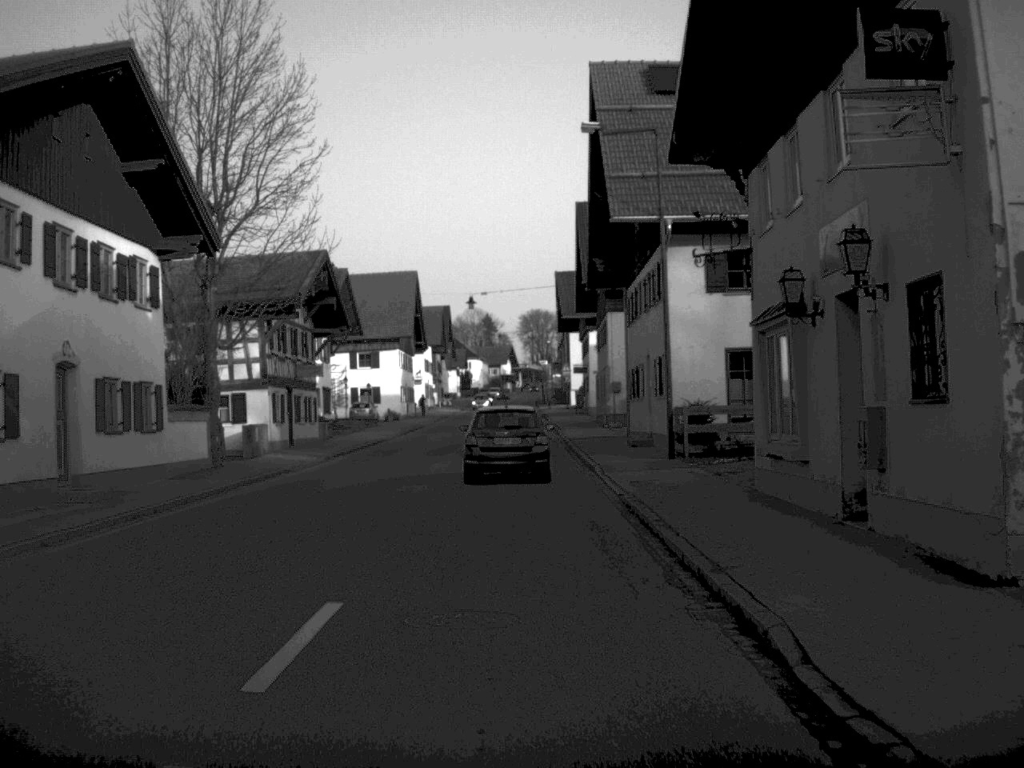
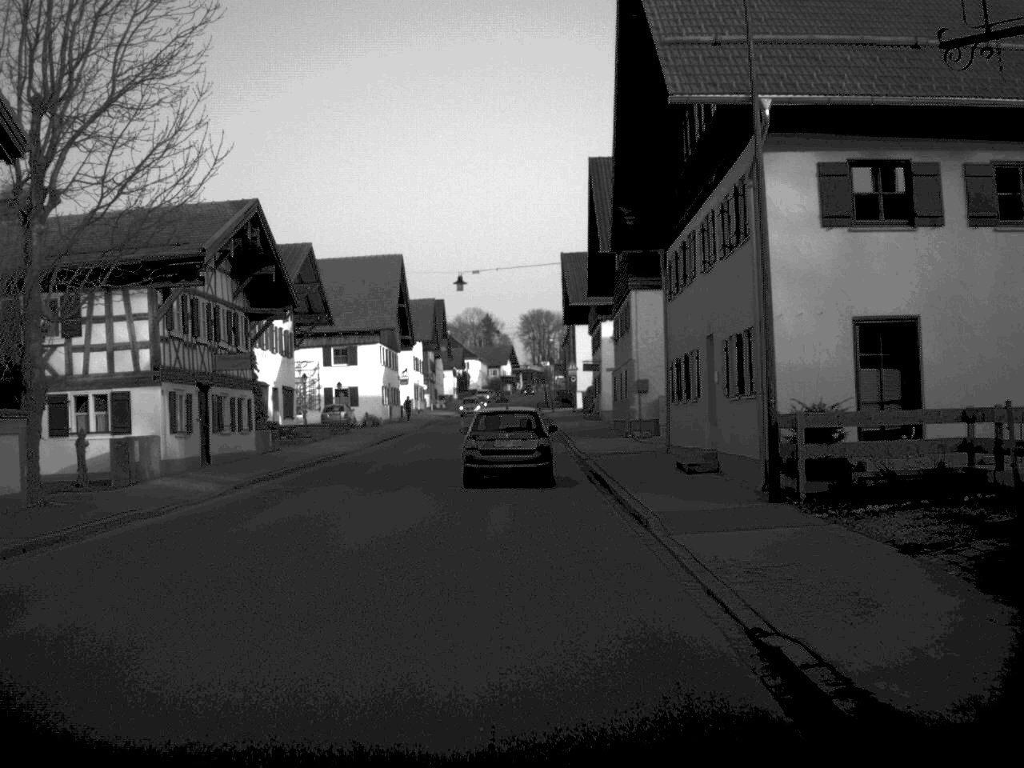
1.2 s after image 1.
(0.0, +12.0) m; 0°
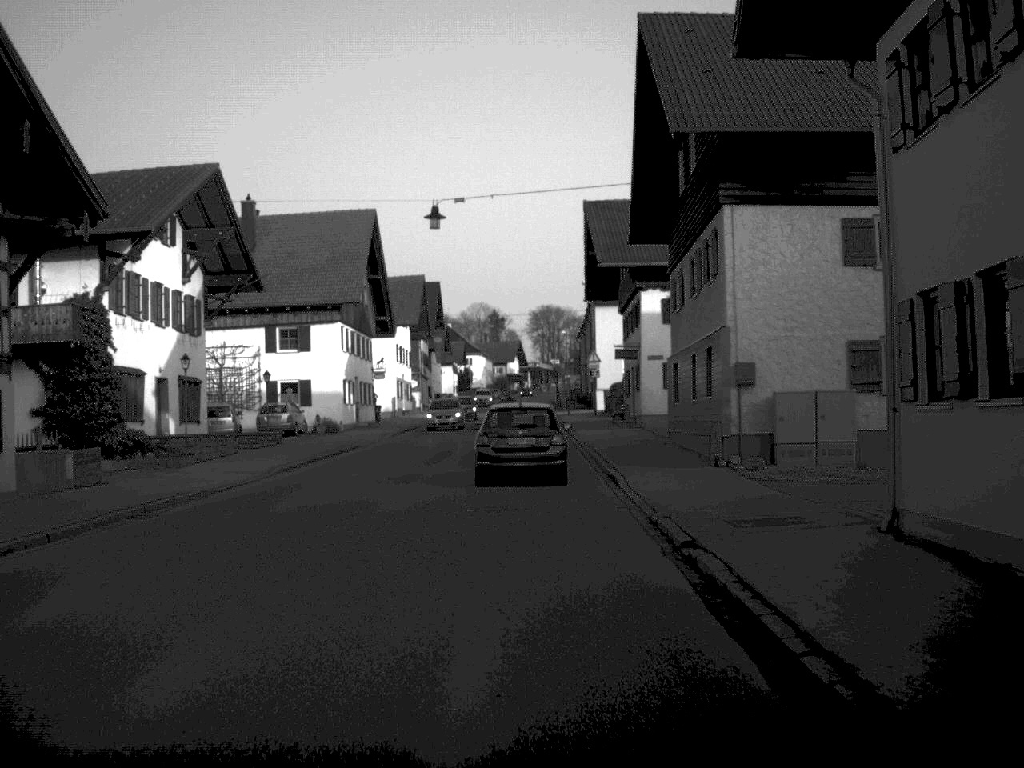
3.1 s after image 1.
(0.0, +19.0) m; 0°
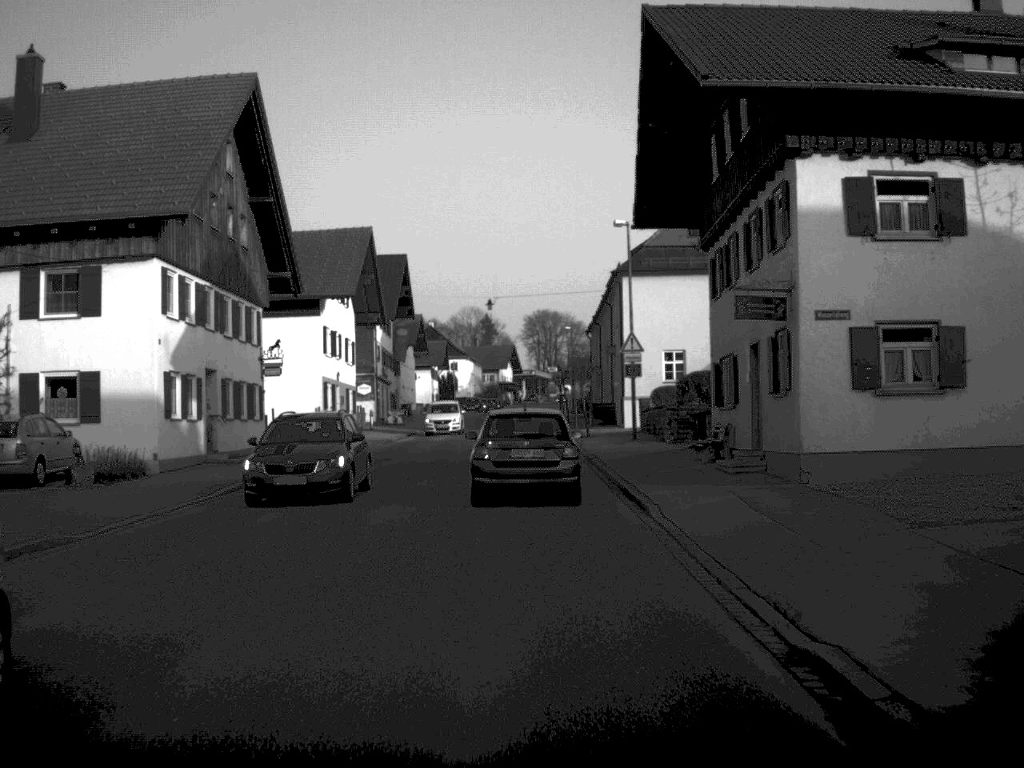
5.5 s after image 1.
(0.0, +28.3) m; 0°
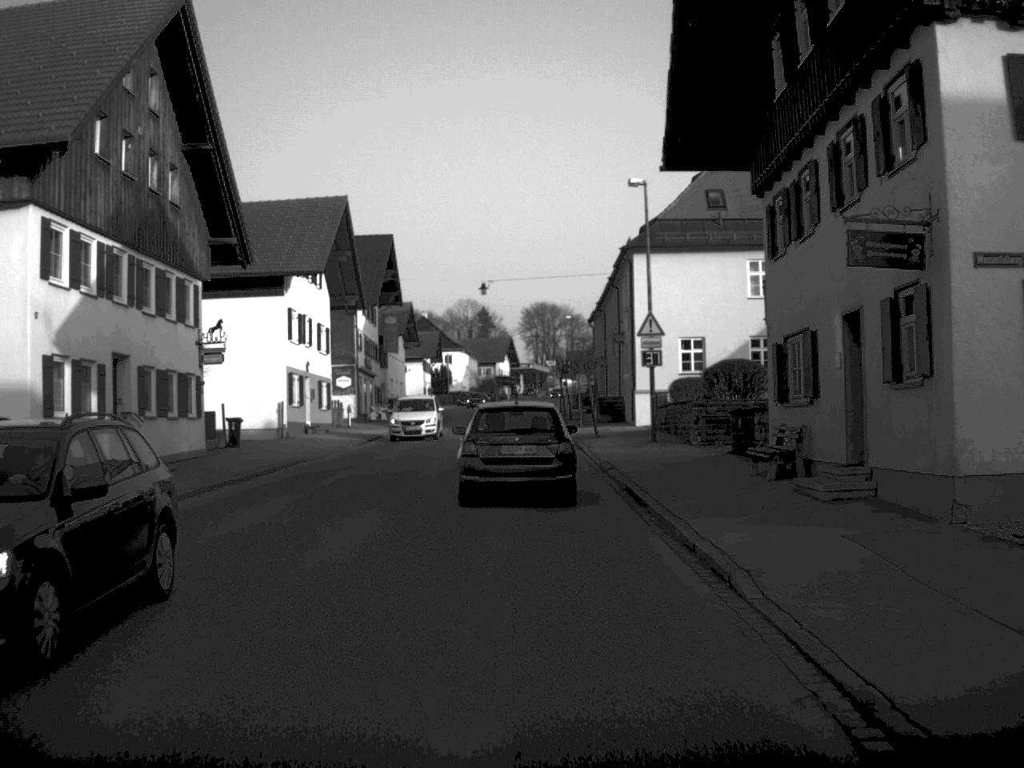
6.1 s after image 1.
(0.0, +7.4) m; 0°
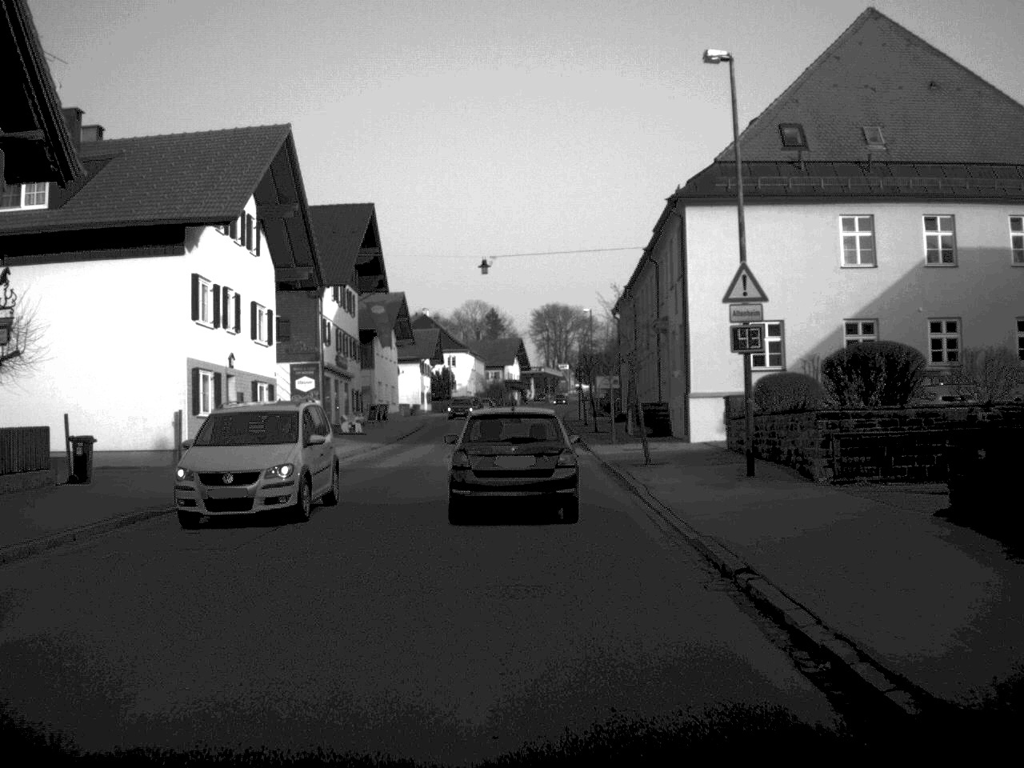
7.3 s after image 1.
(-0.1, +14.6) m; 0°
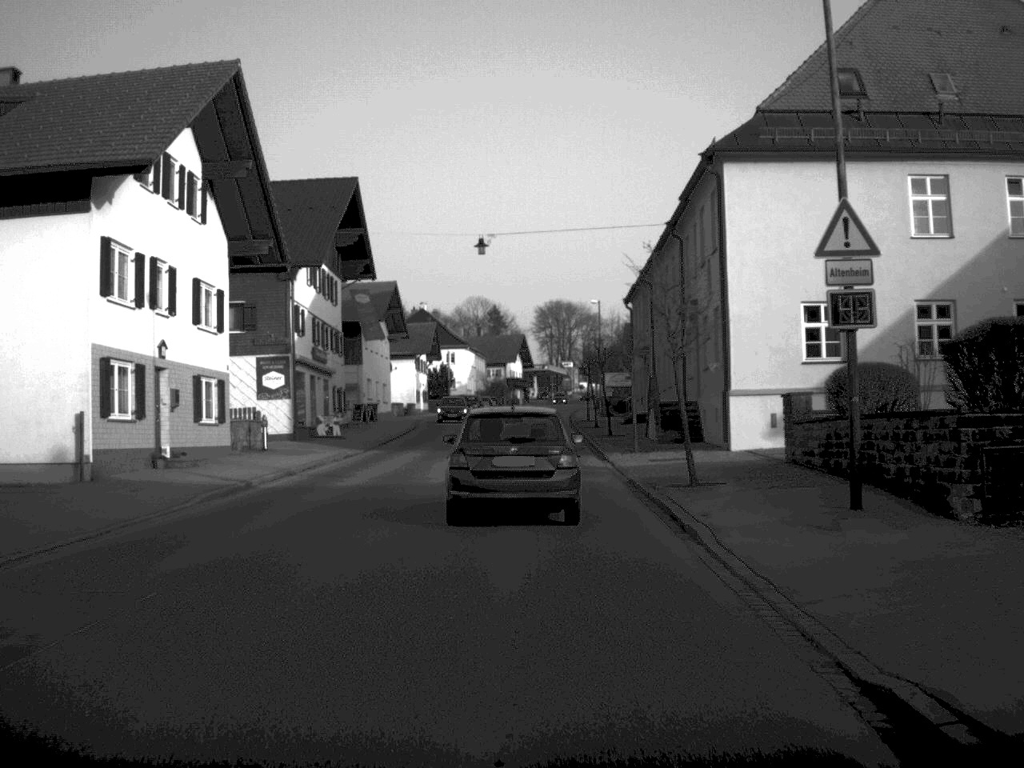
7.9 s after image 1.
(0.0, +7.1) m; 0°
